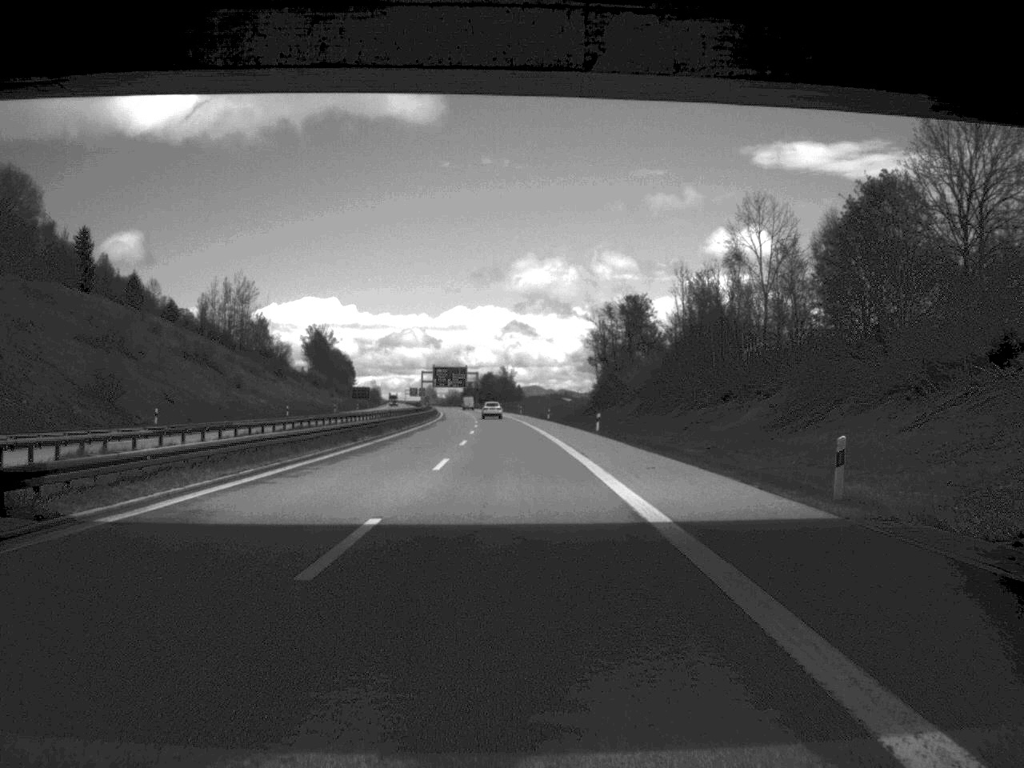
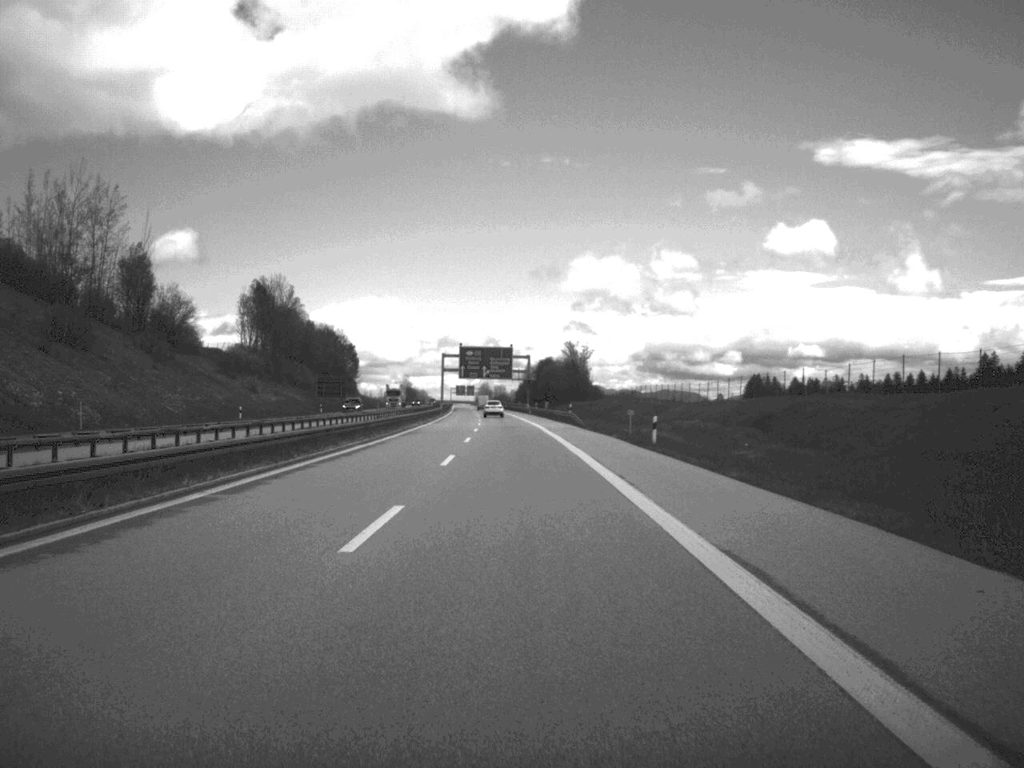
(-3.1, +122.2) m; -3°
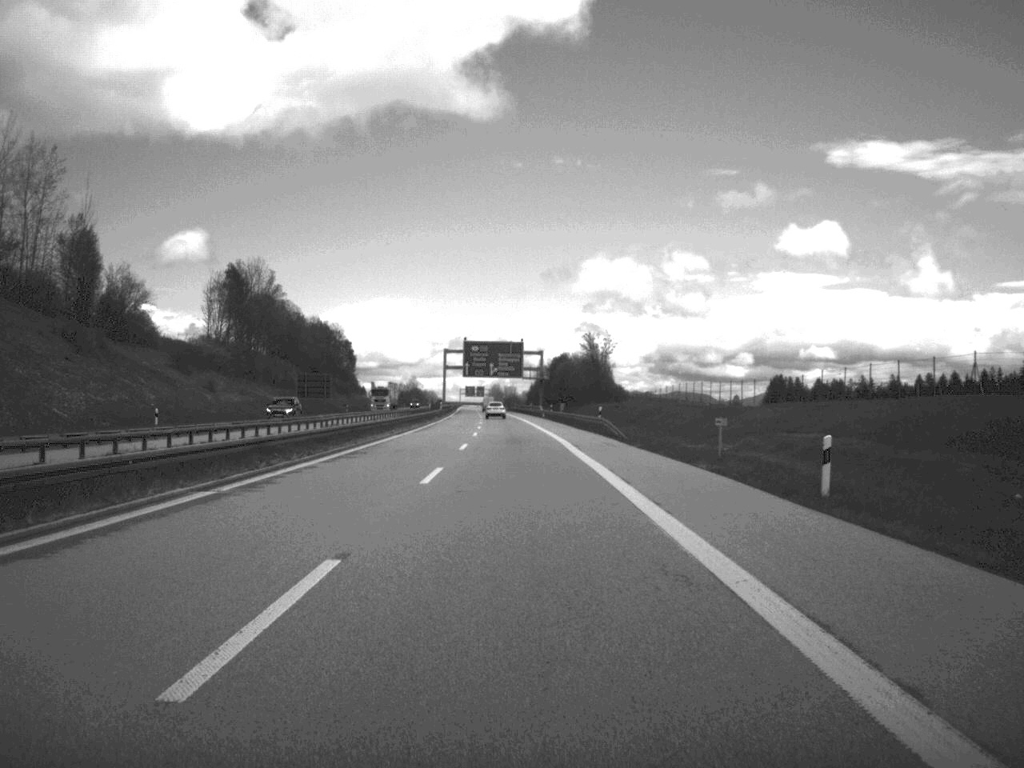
(-0.1, +24.4) m; -1°
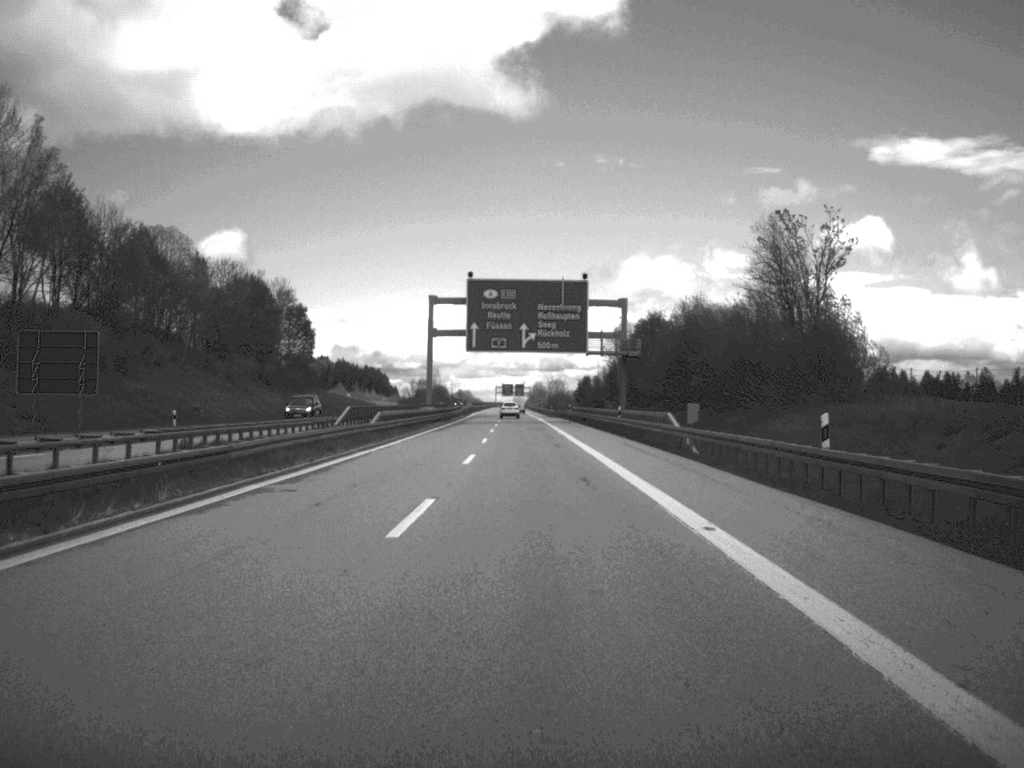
(-2.0, +98.3) m; -2°
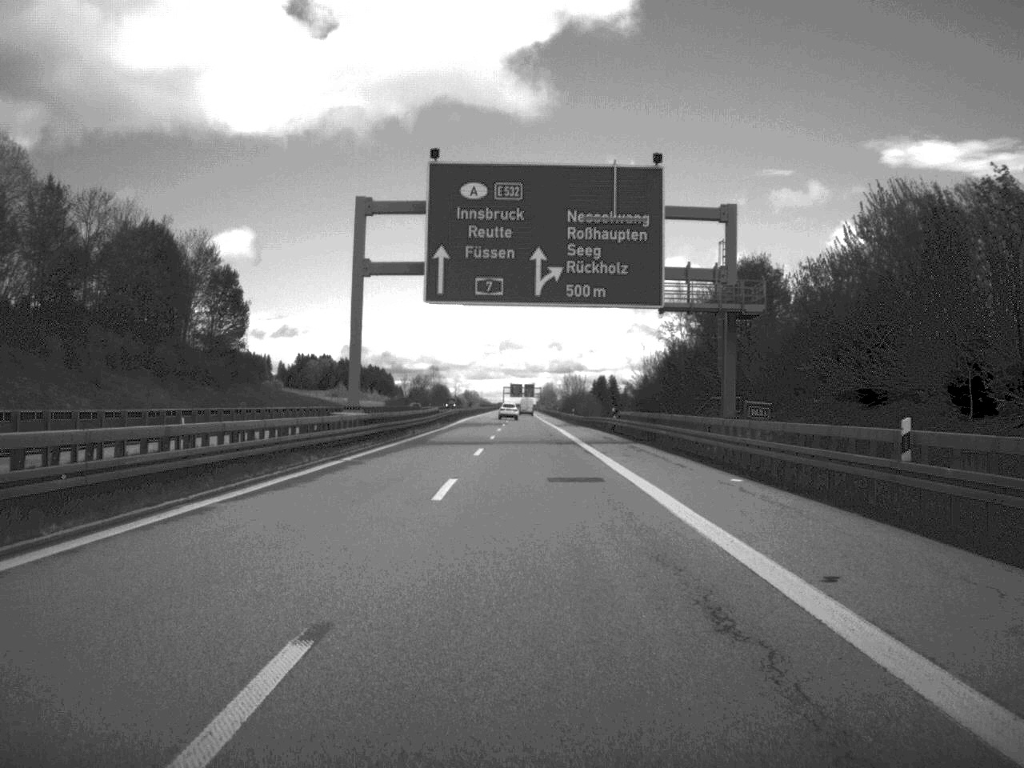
(-0.2, +47.6) m; -1°
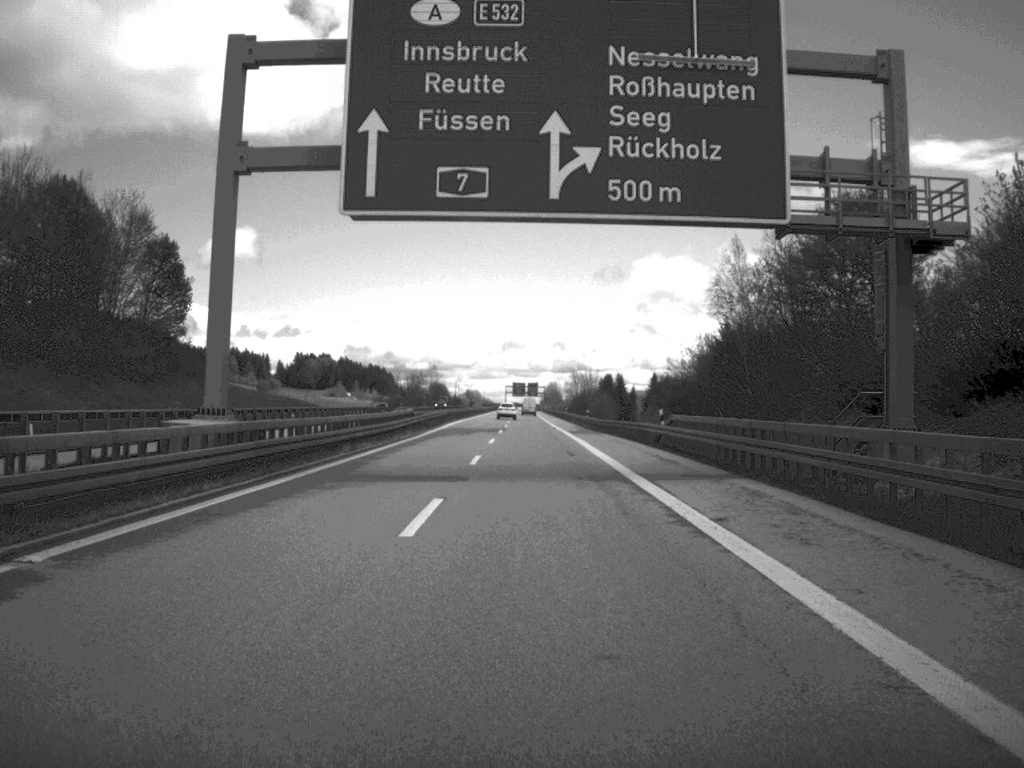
(0.0, +23.3) m; 0°
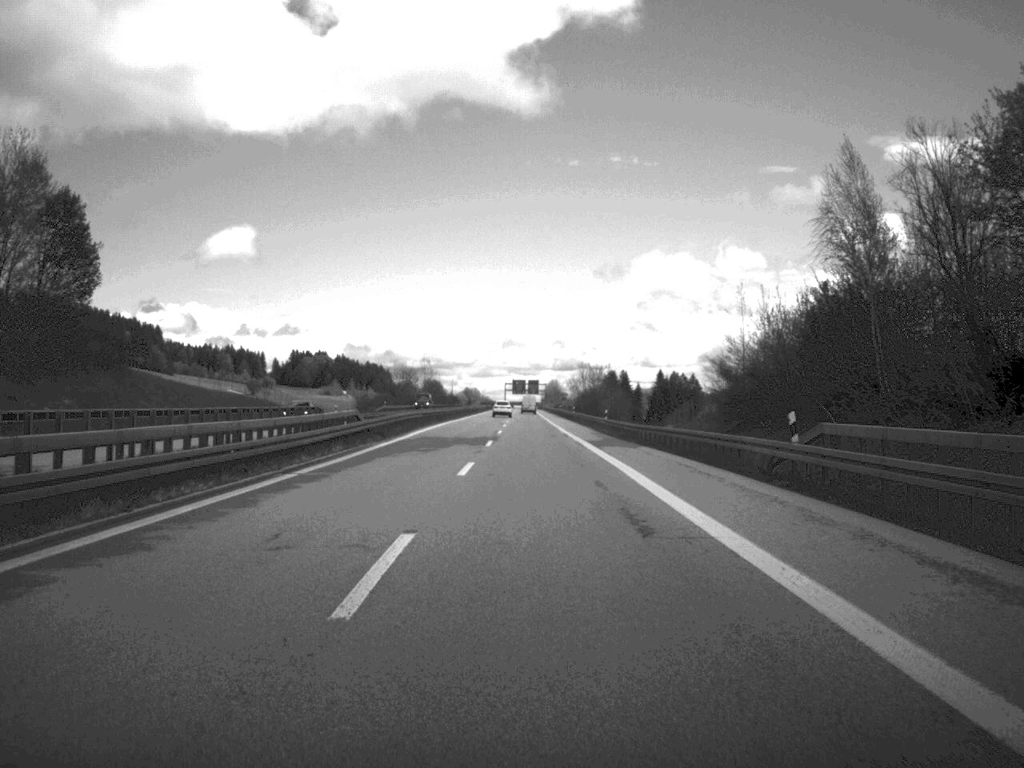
(0.0, +23.3) m; 0°
